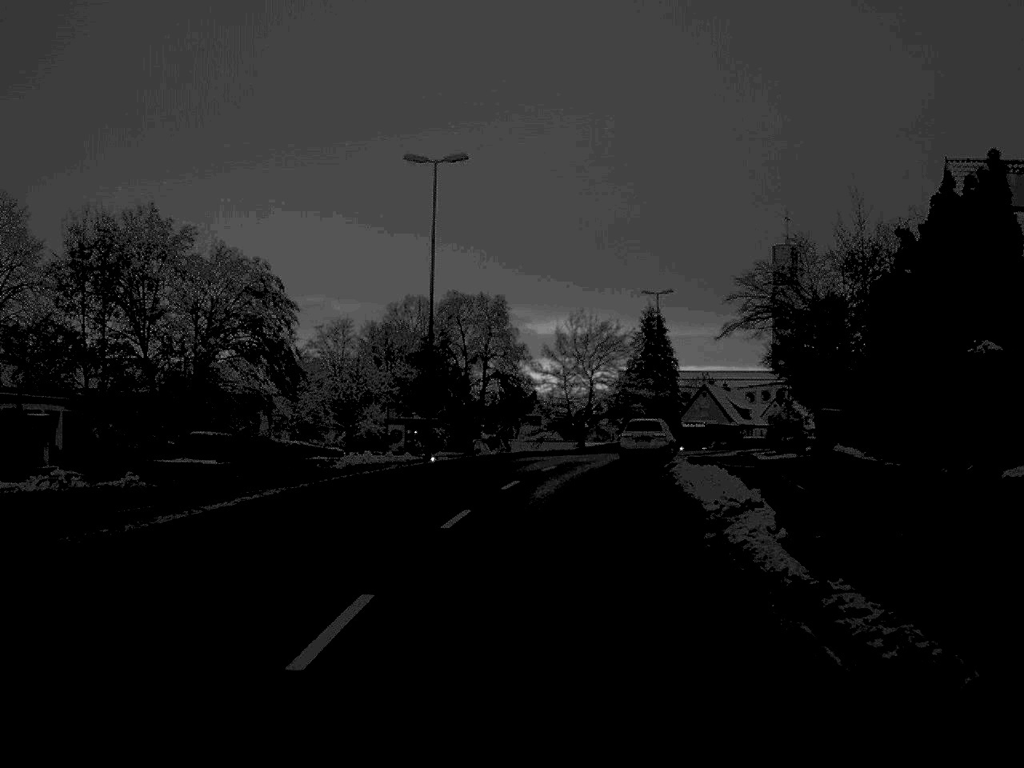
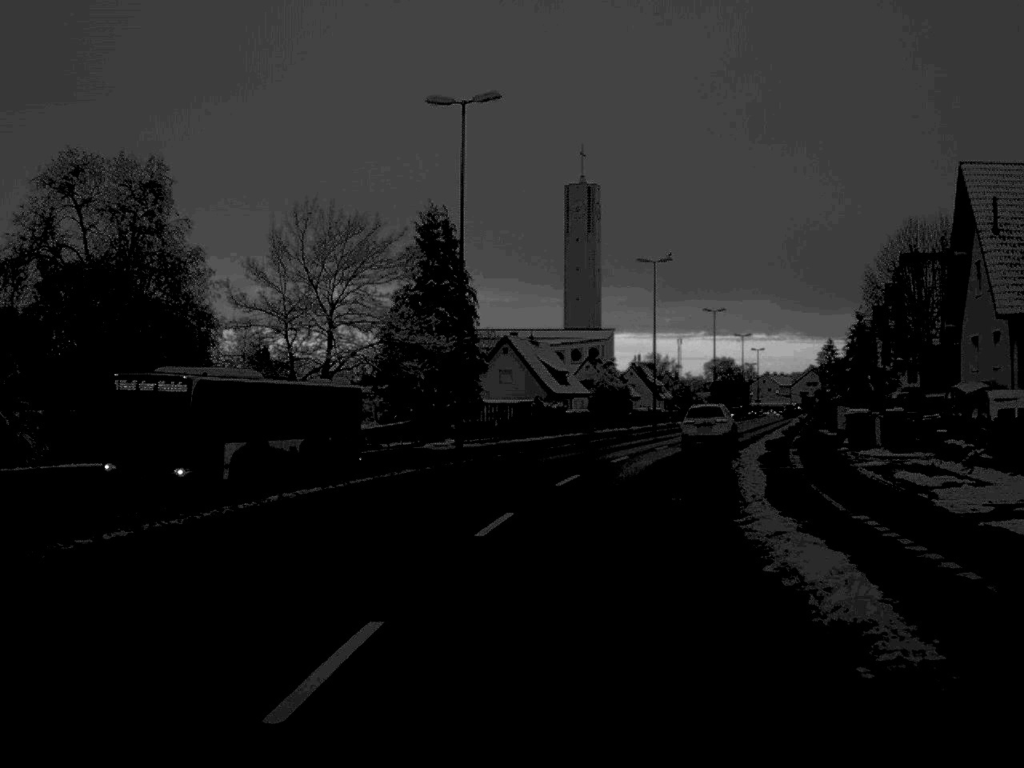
(+3.5, +45.5) m; +10°
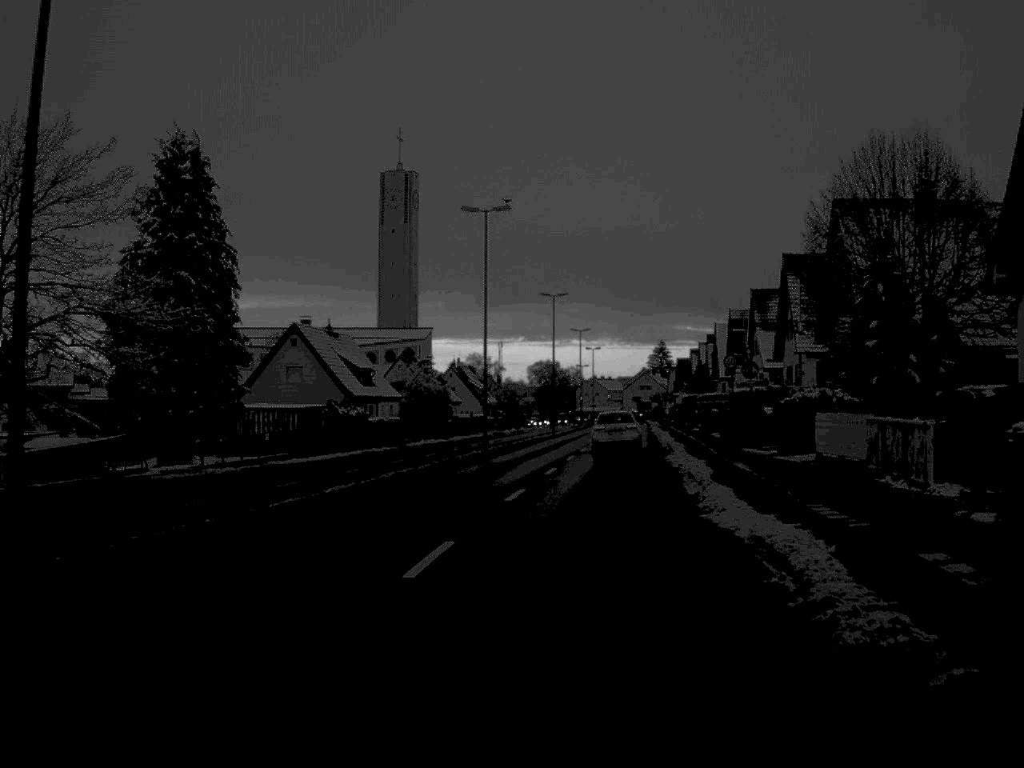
(+1.5, +21.3) m; +8°
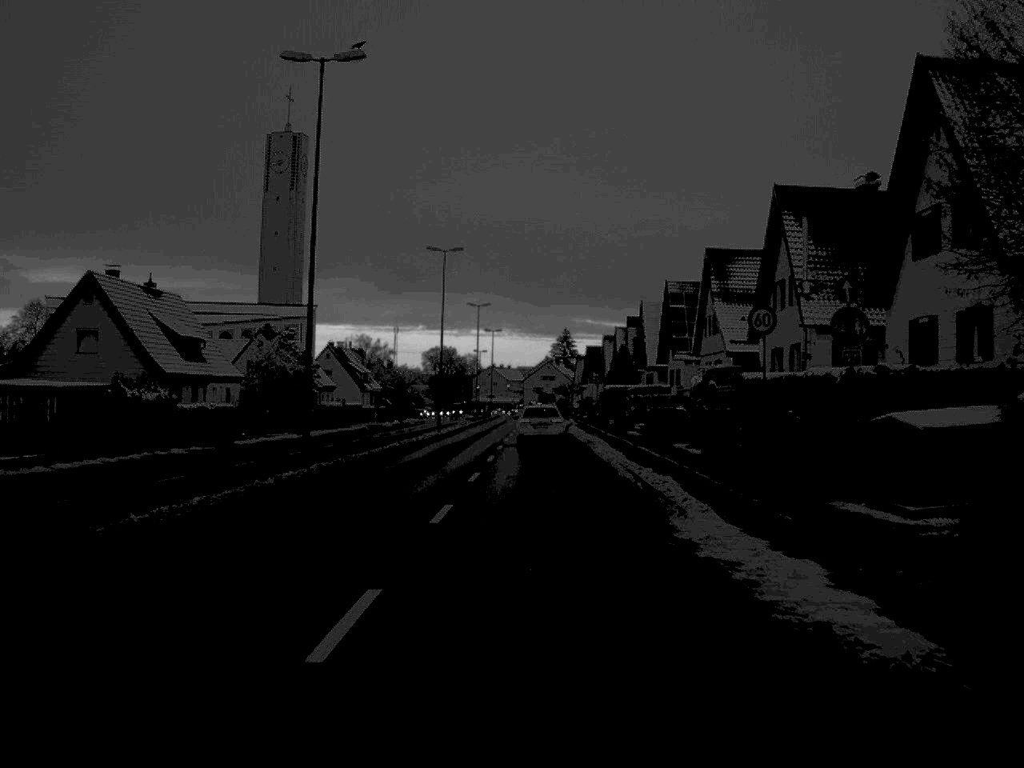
(+1.0, +22.5) m; +4°
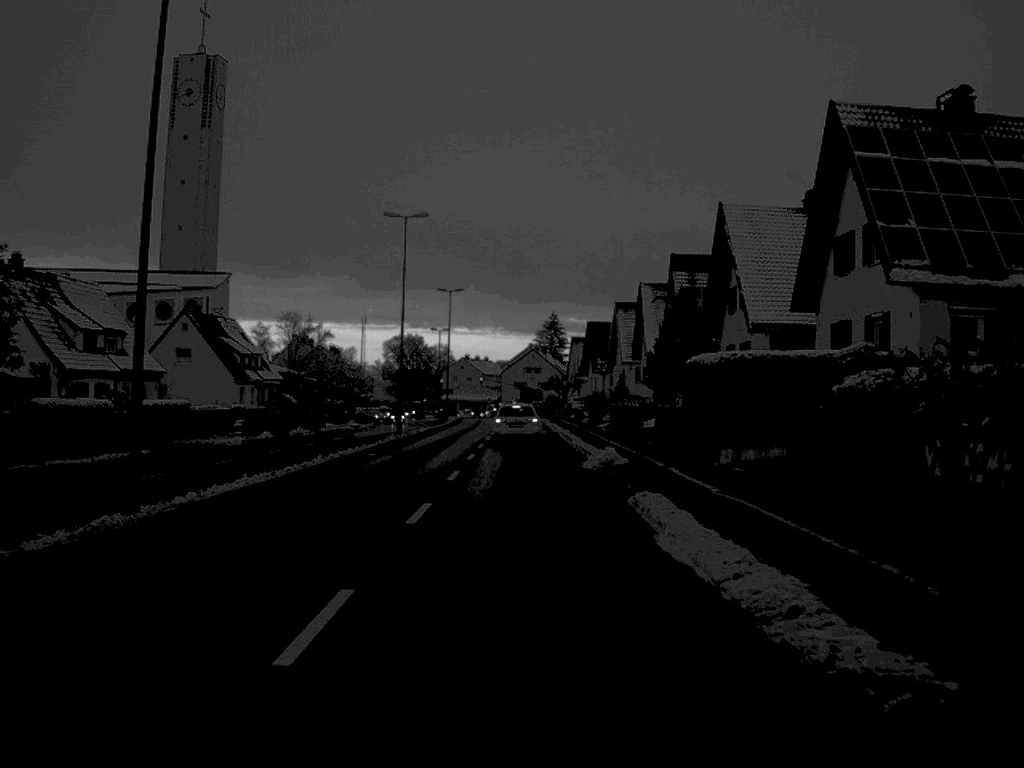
(+0.6, +53.6) m; +1°
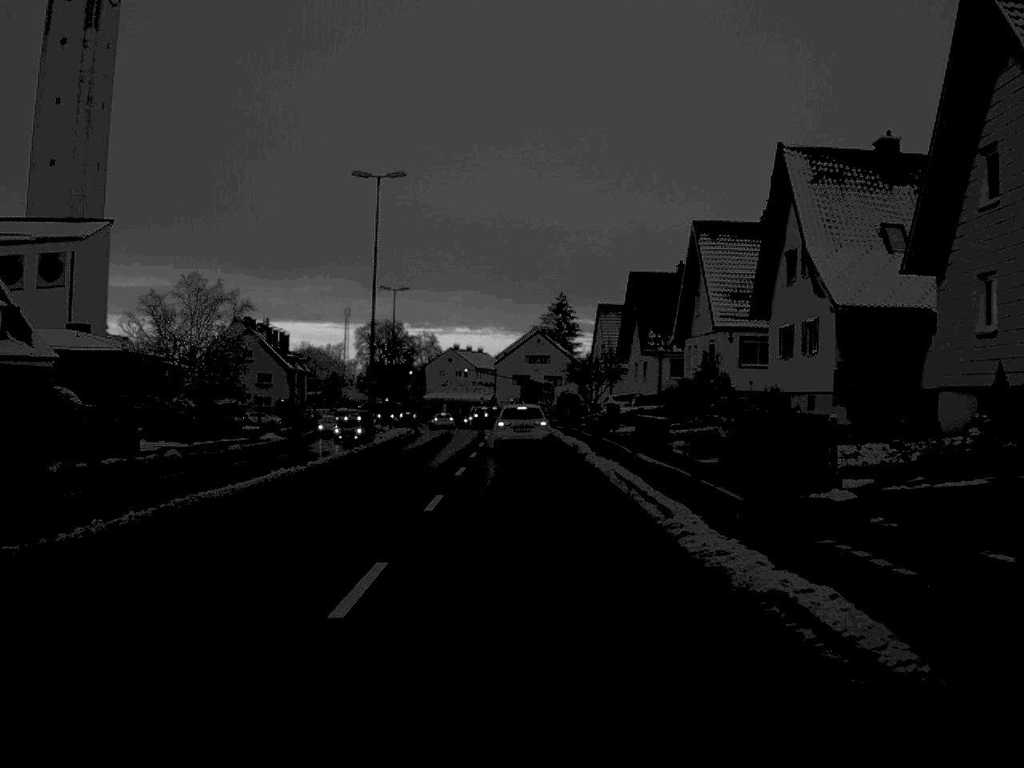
(-0.2, +51.6) m; 0°
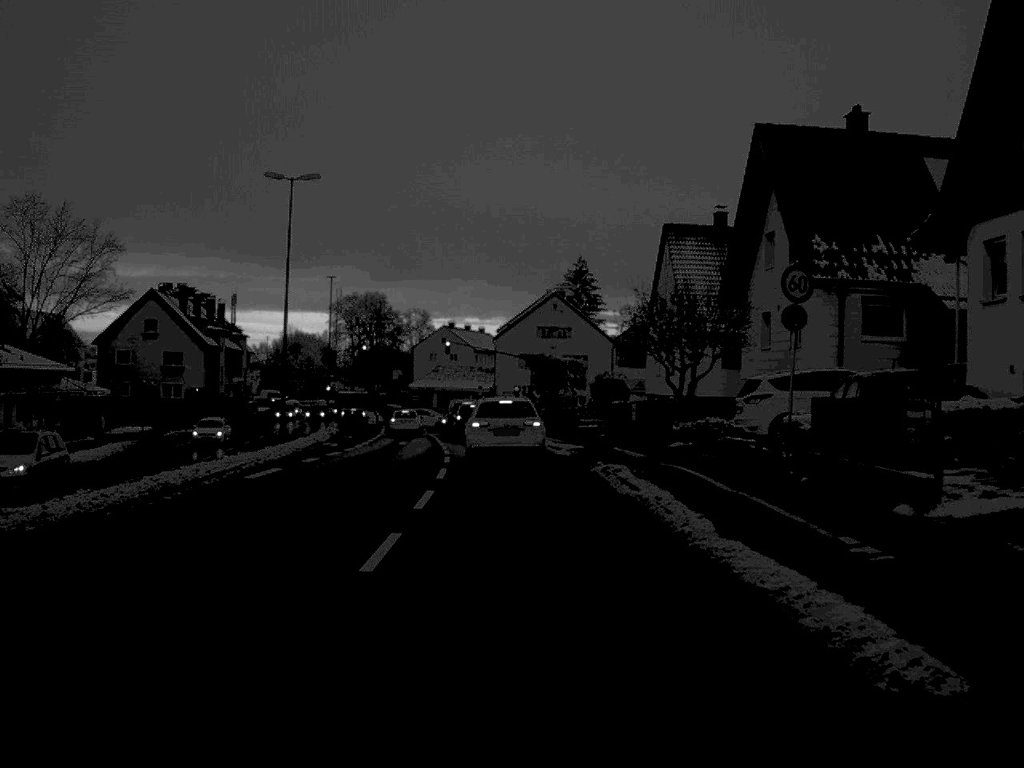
(-0.2, +42.8) m; 0°
